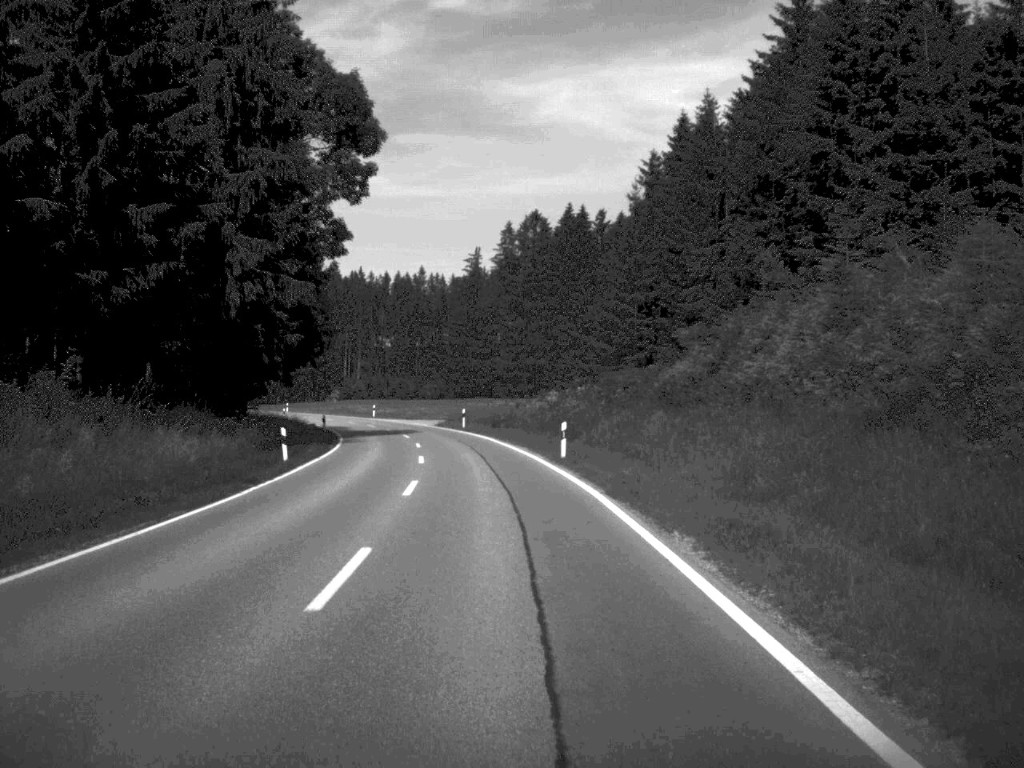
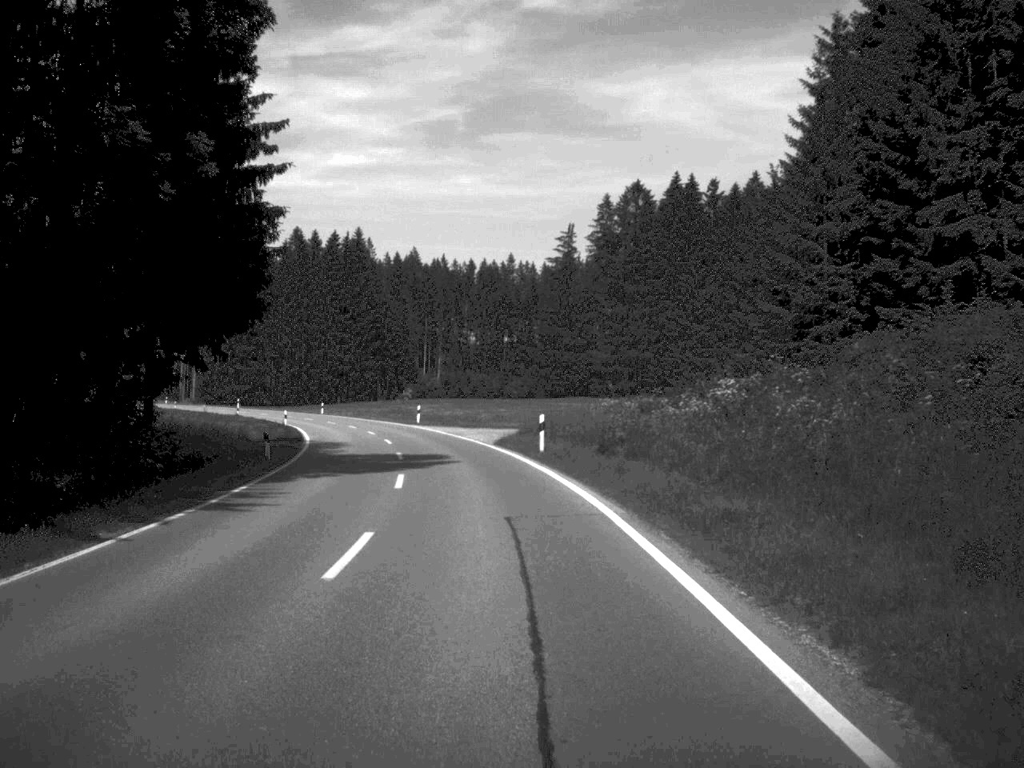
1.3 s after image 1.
(-1.2, +34.1) m; -4°
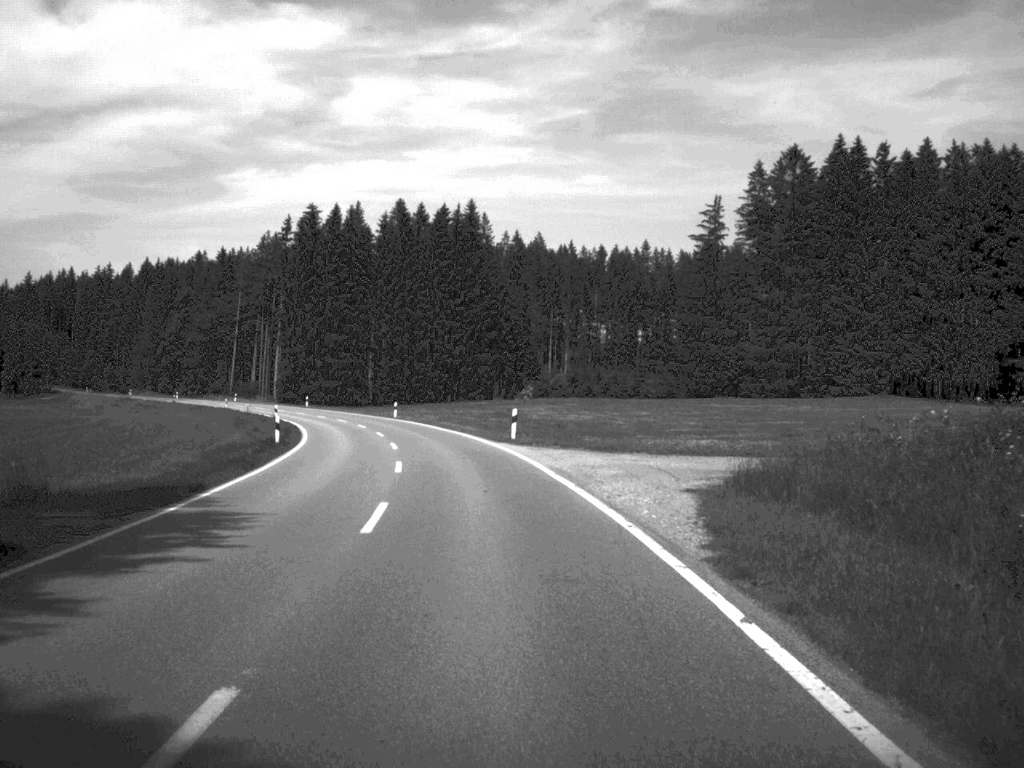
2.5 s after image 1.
(-1.6, +31.8) m; -6°
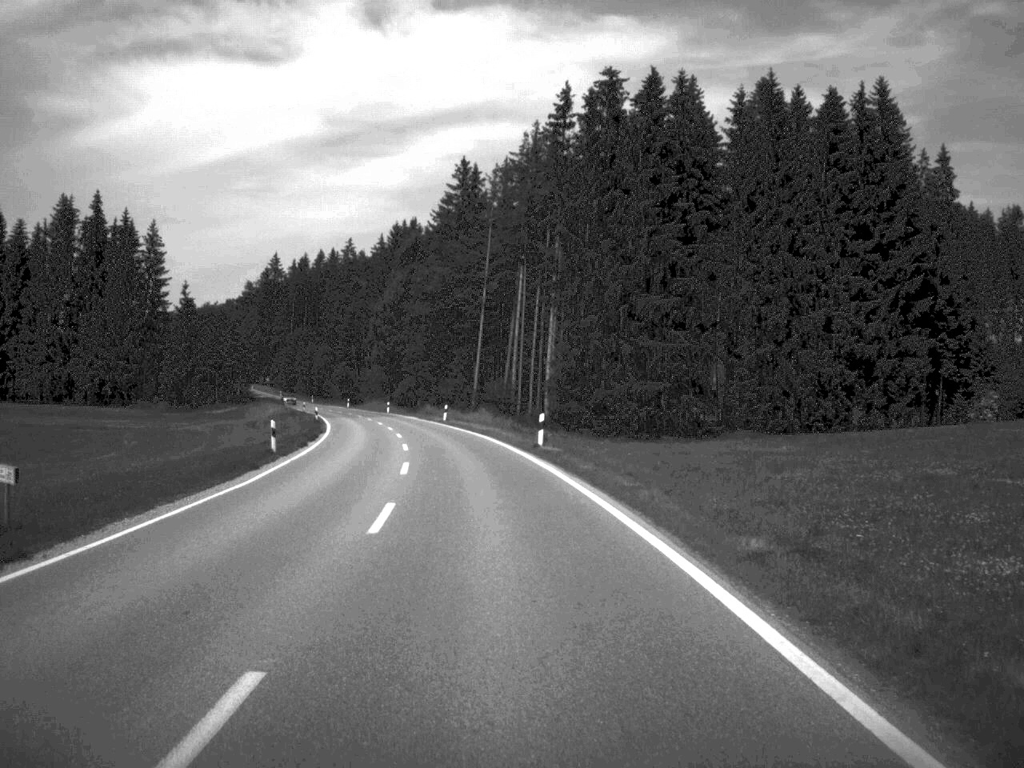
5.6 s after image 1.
(-11.0, +81.2) m; -15°
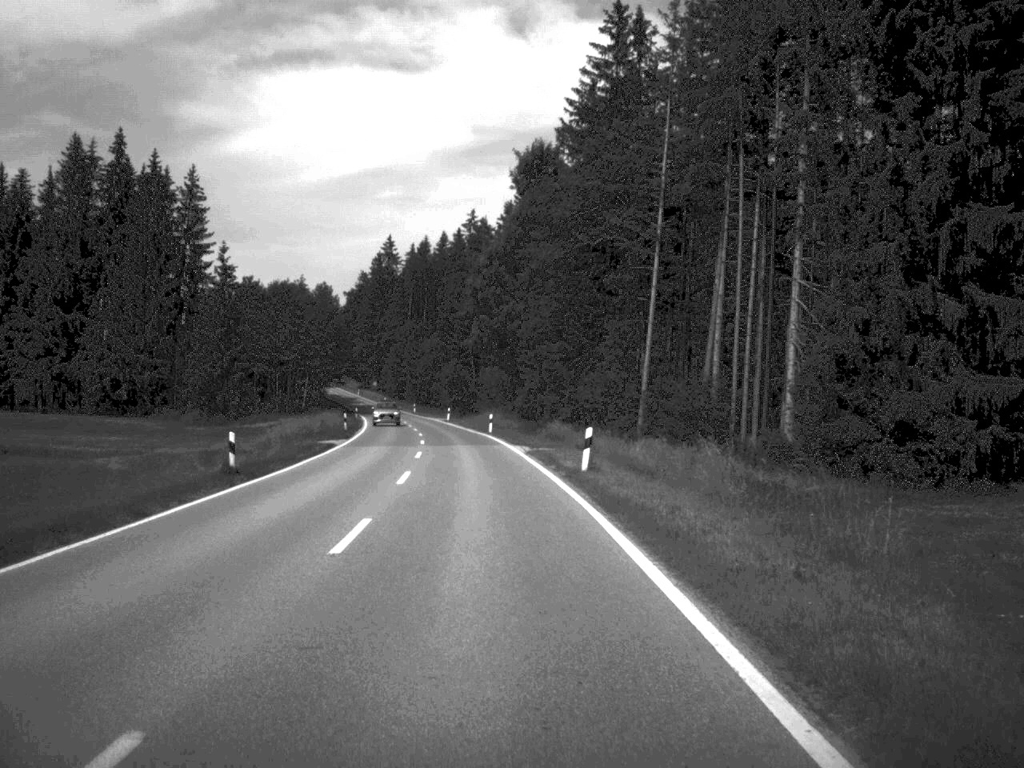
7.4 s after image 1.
(-2.9, +48.6) m; -7°
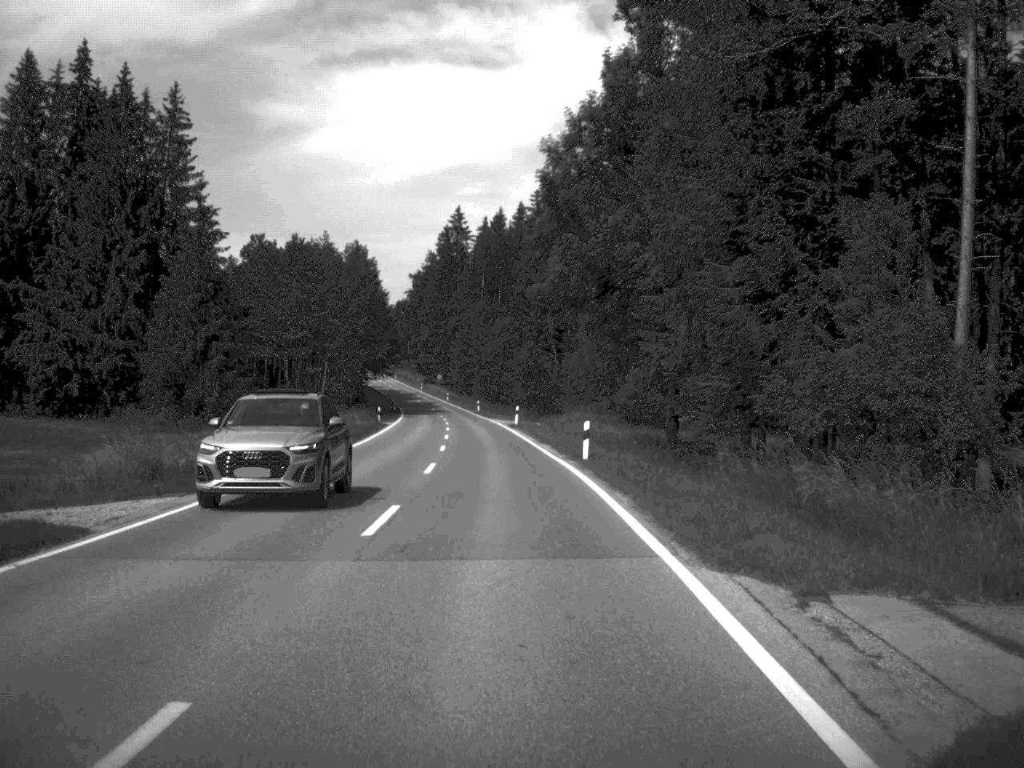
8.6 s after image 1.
(-1.2, +35.0) m; -4°
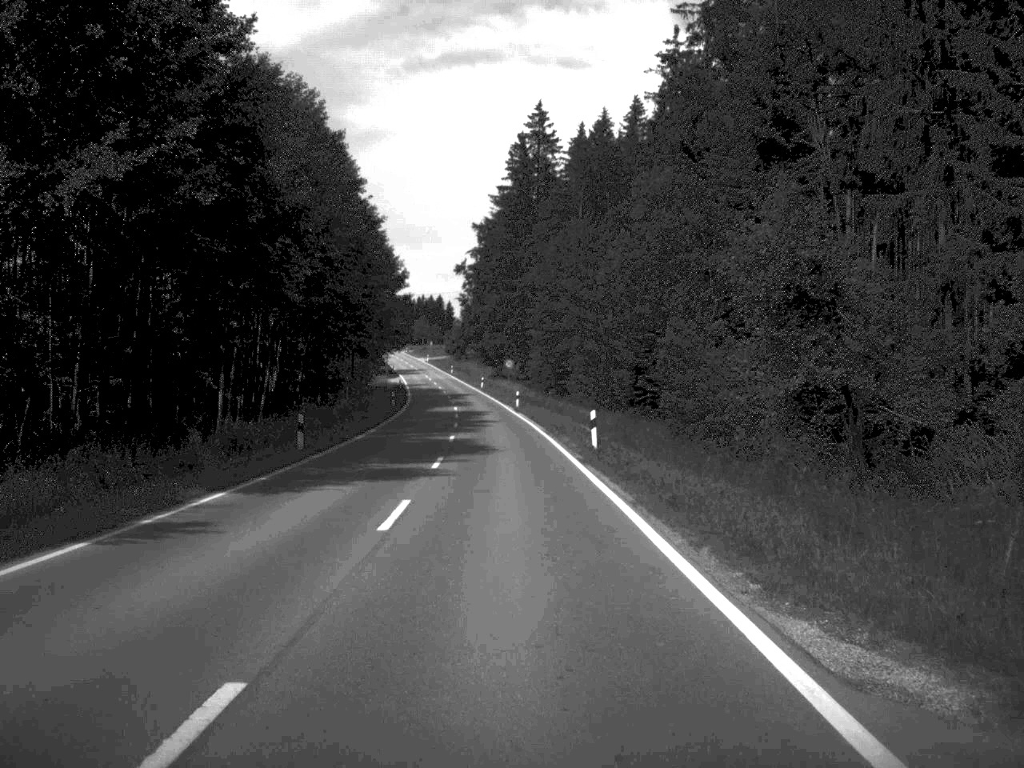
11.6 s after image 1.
(-3.5, +82.4) m; -4°
